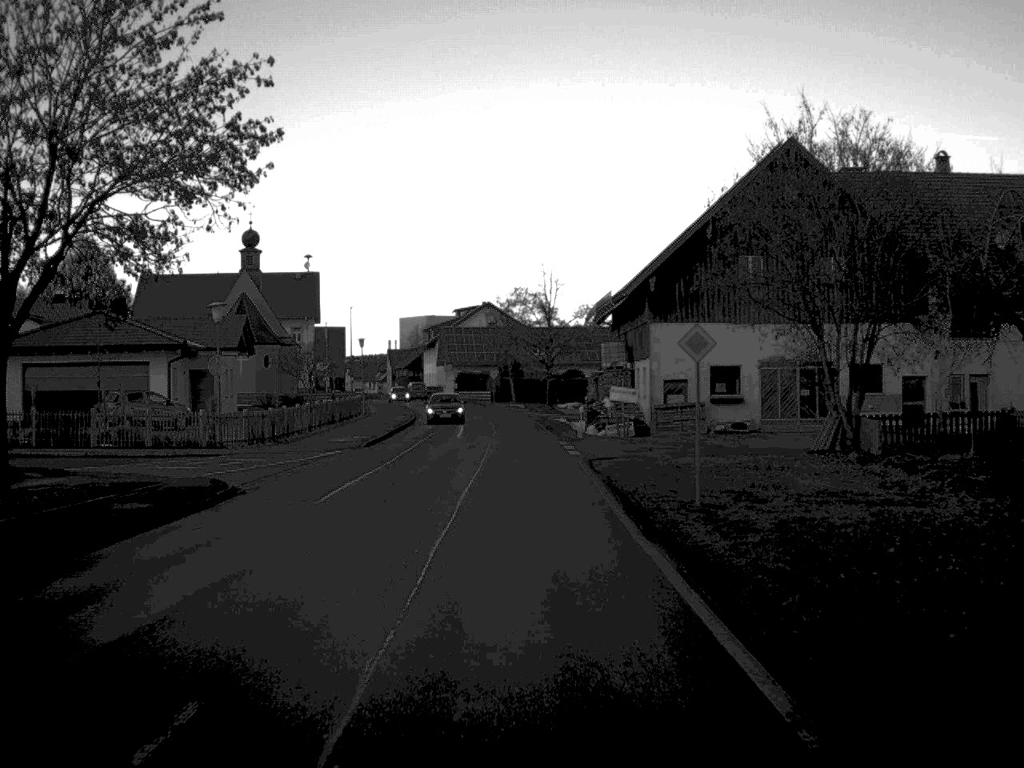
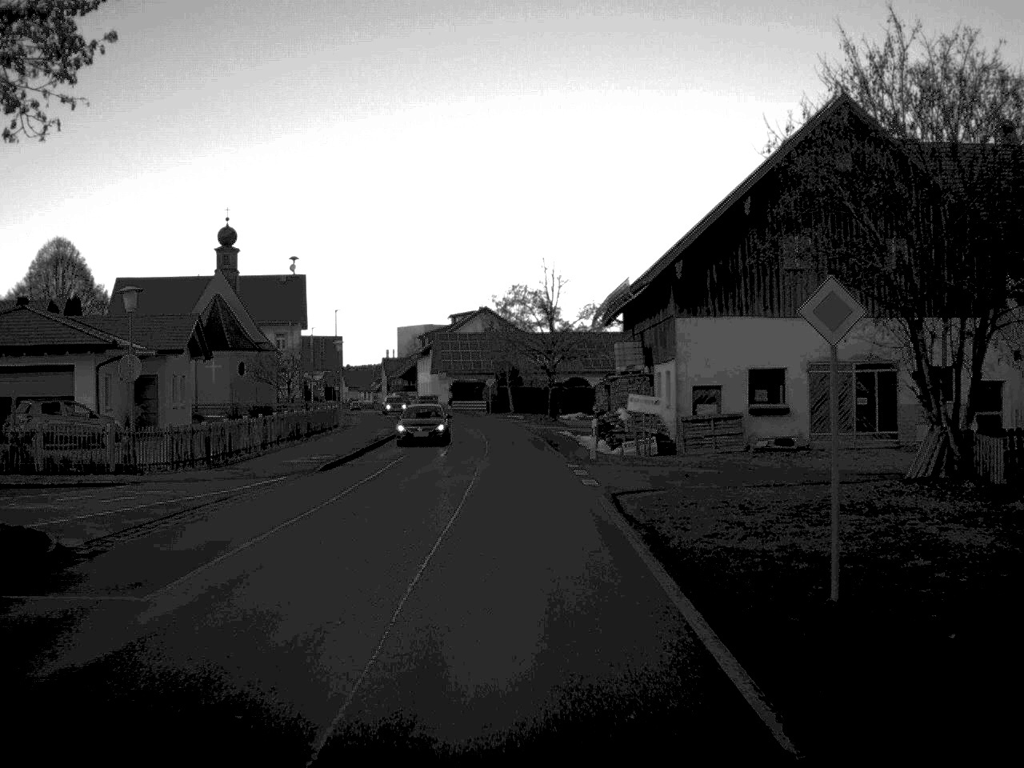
(0.0, +8.3) m; 0°
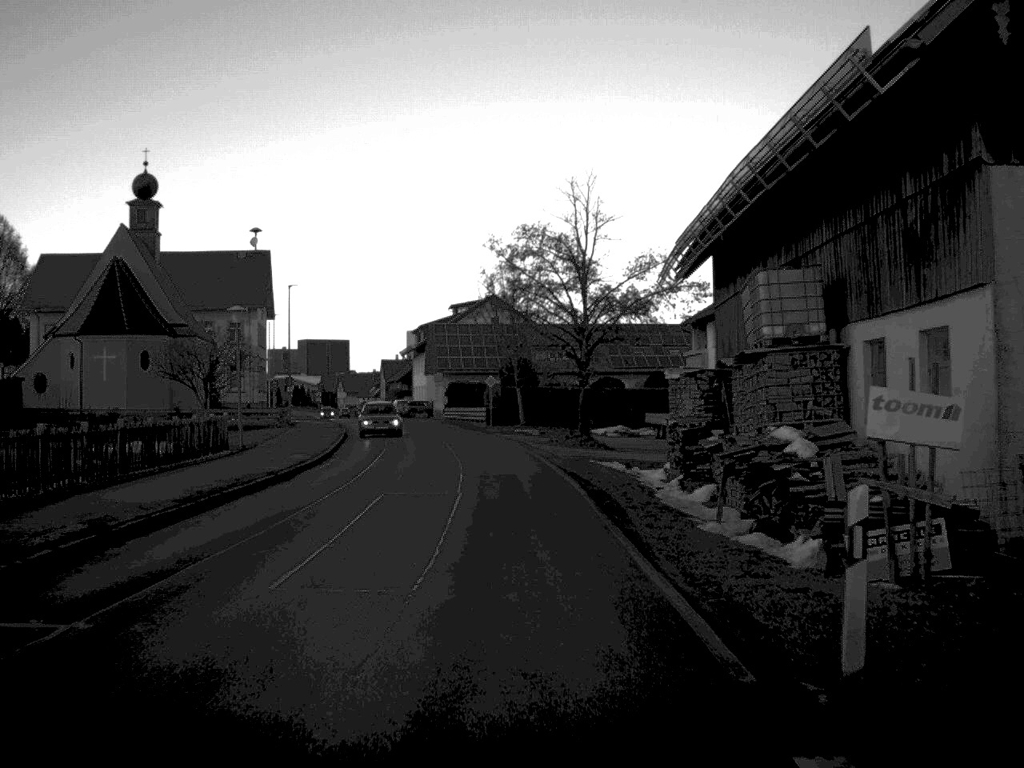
(-0.2, +25.7) m; -1°
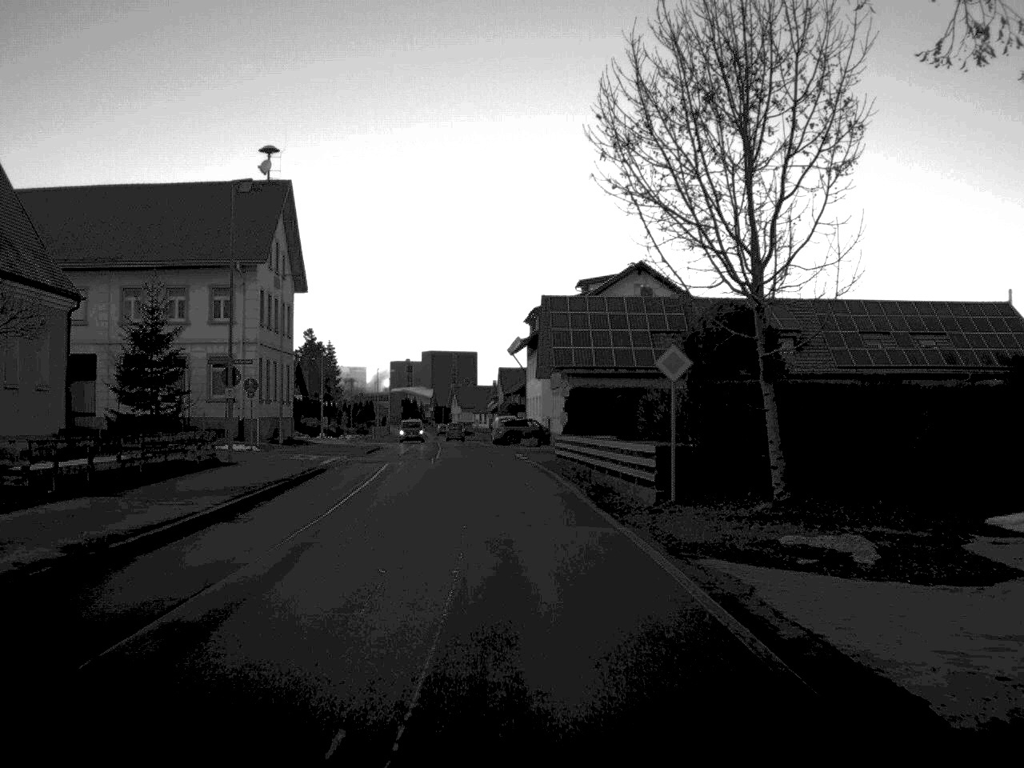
(-1.7, +40.3) m; -6°
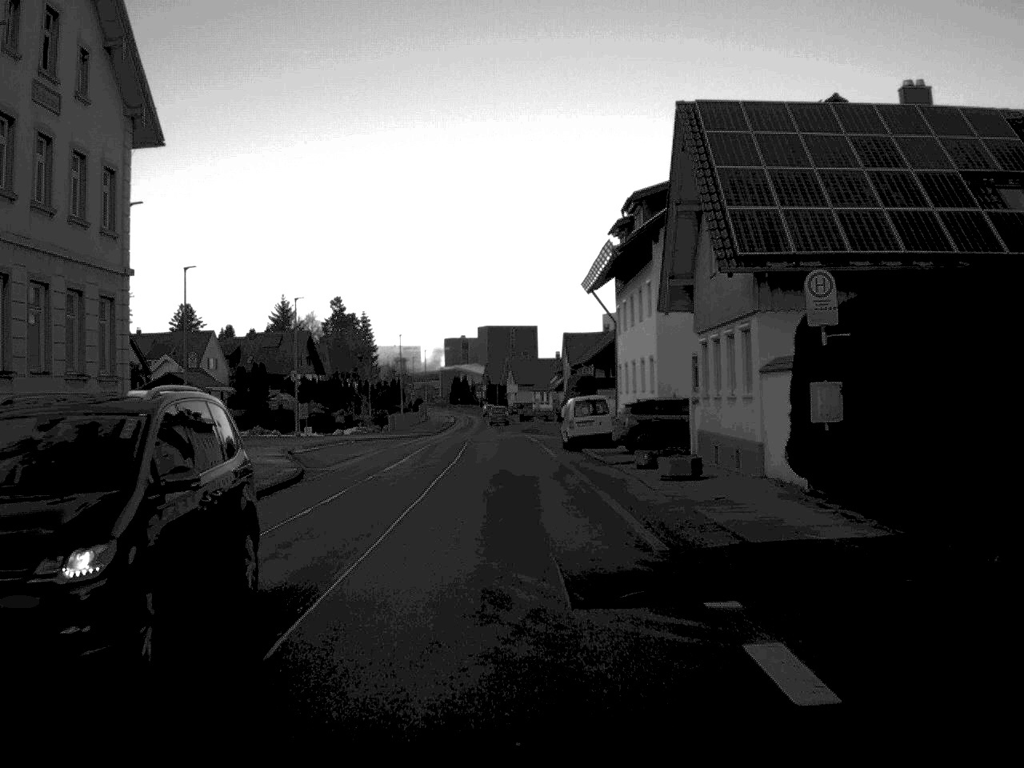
(-1.3, +40.8) m; -3°
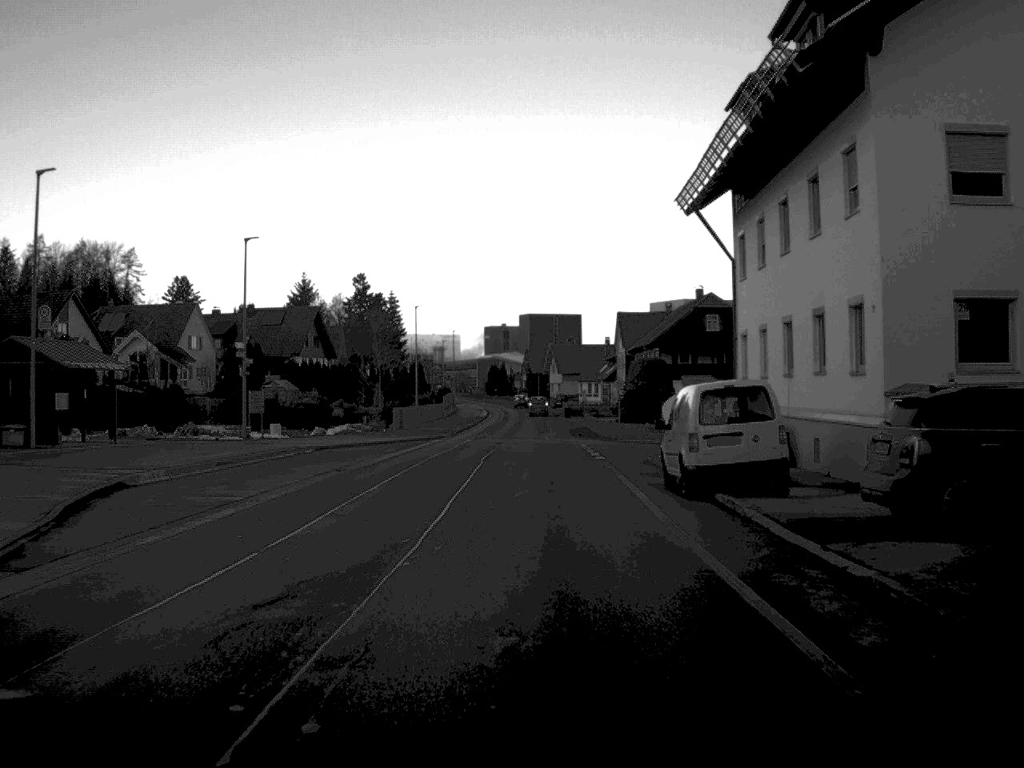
(-0.4, +23.8) m; -2°
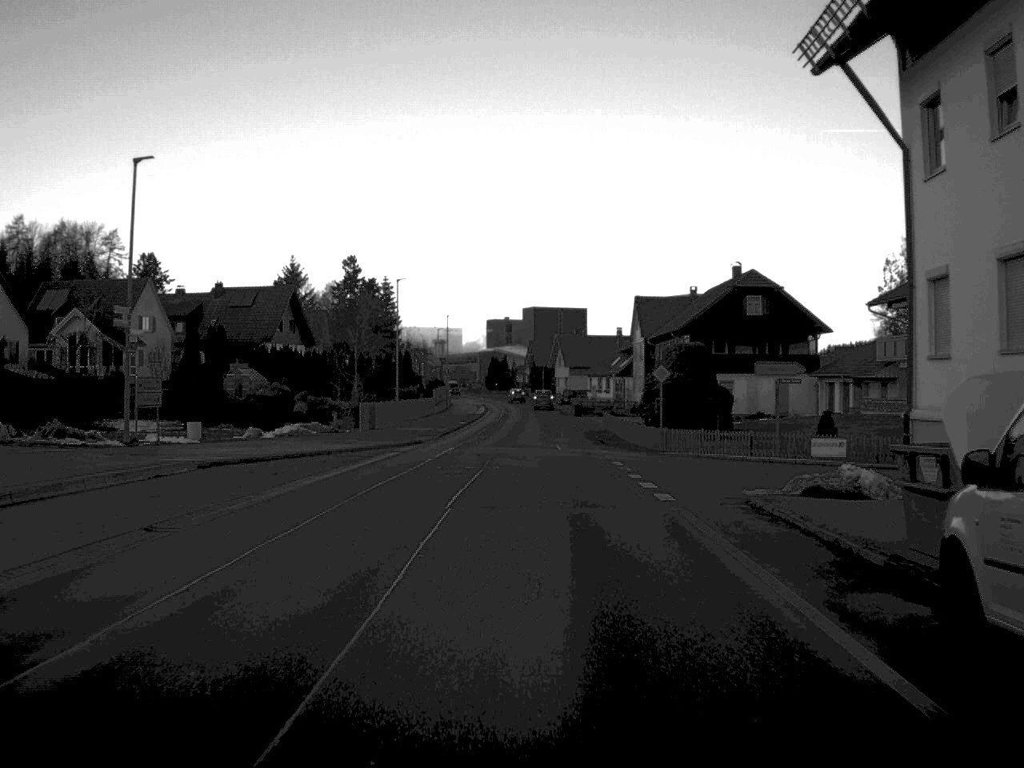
(-0.1, +16.0) m; 0°
